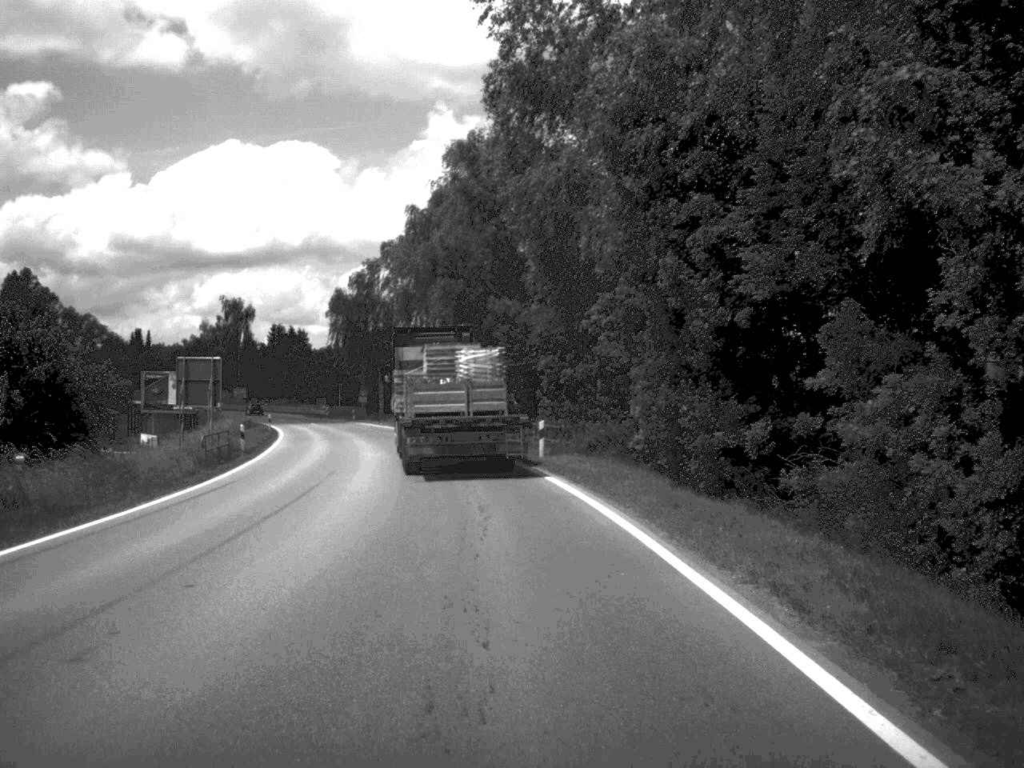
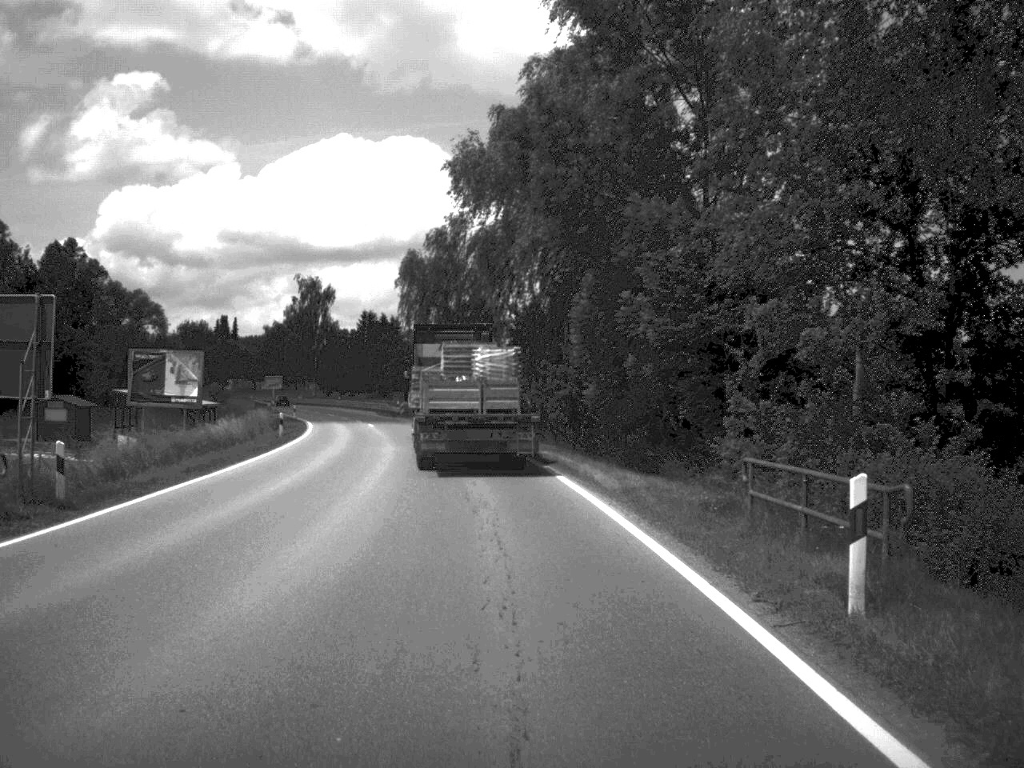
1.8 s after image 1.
(-1.1, +24.2) m; -5°
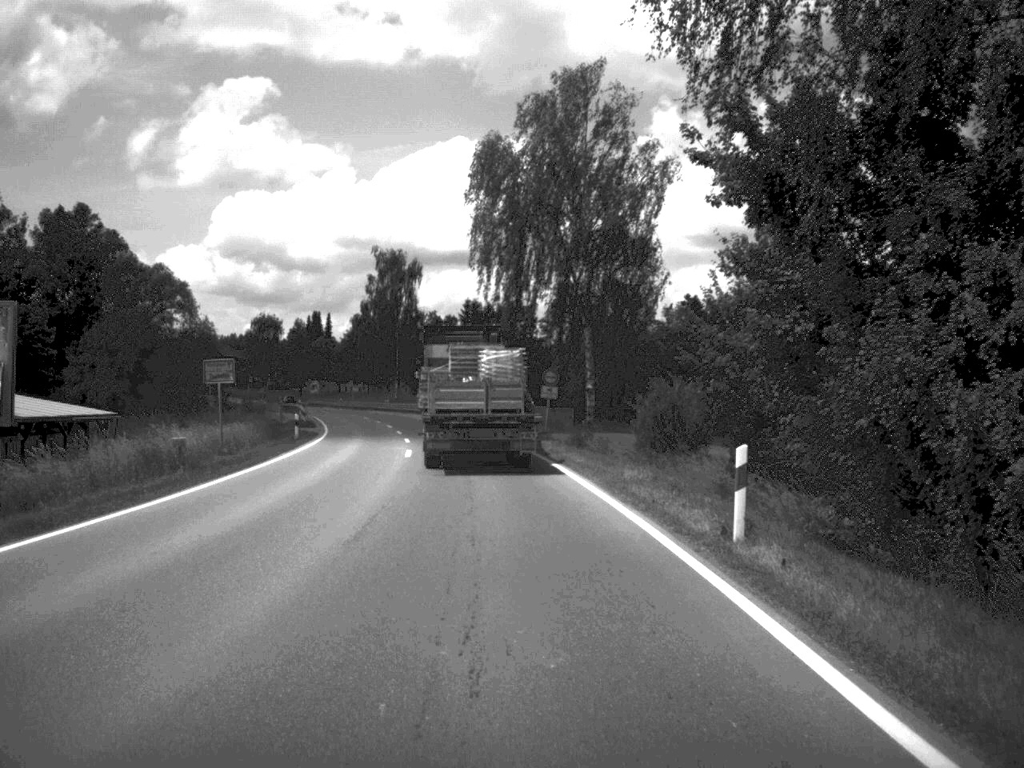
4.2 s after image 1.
(-1.8, +35.5) m; -6°
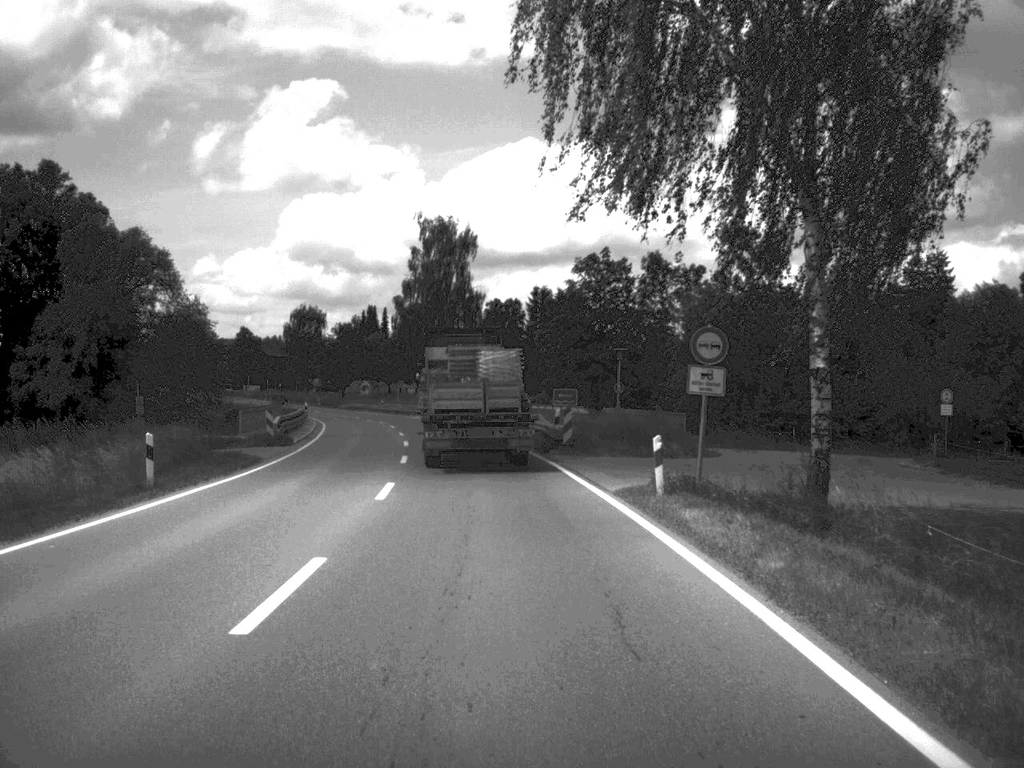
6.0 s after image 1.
(-0.8, +26.8) m; -3°
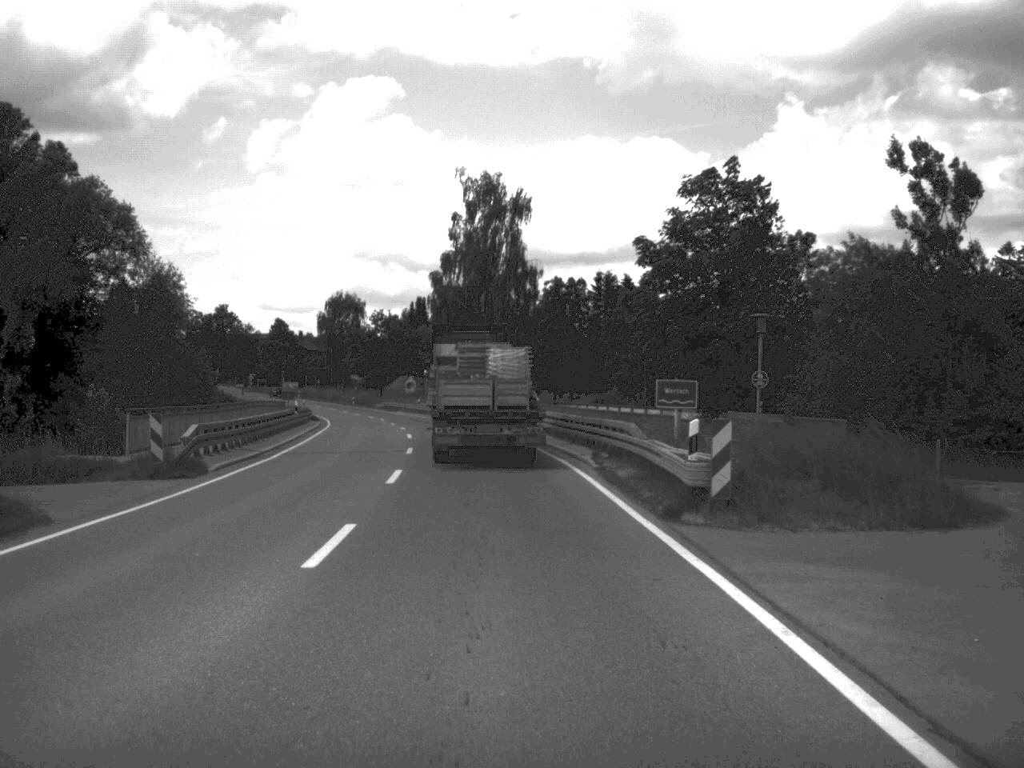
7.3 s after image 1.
(-0.5, +20.3) m; -3°
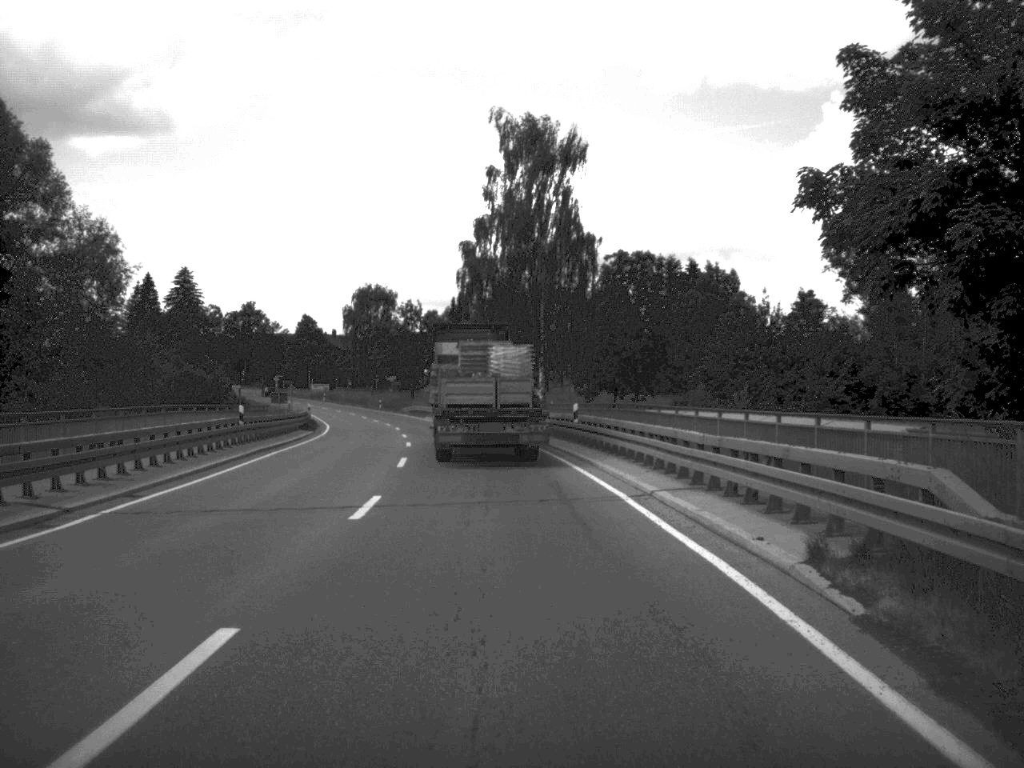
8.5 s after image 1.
(-0.4, +19.1) m; -2°
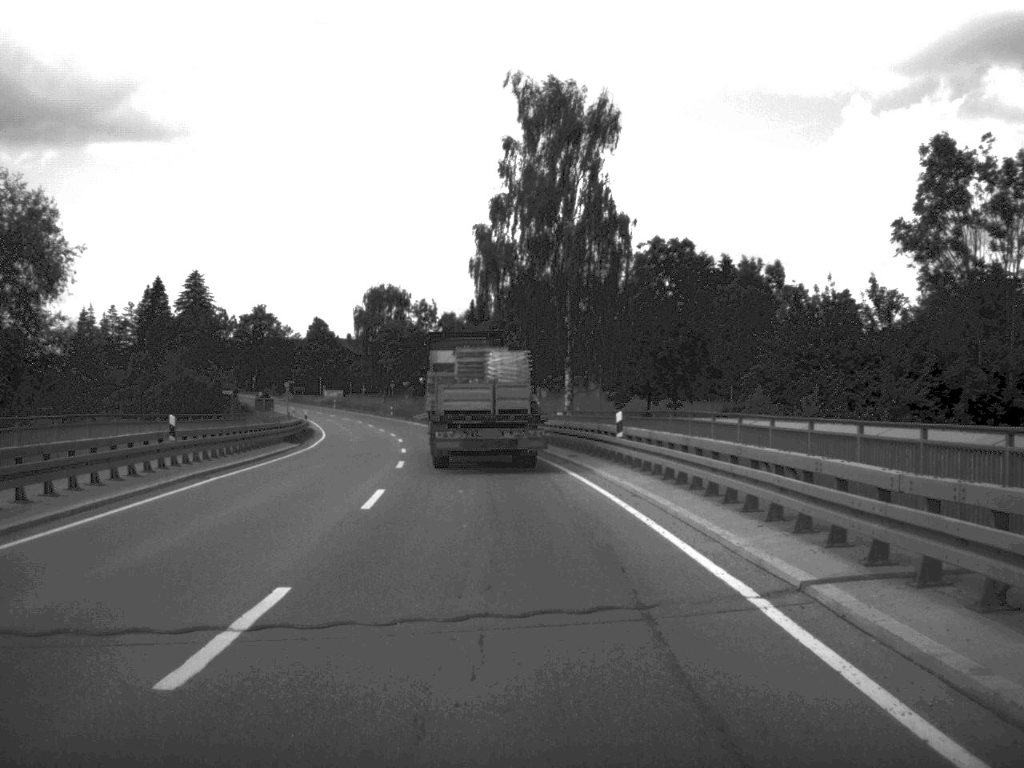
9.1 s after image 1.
(-0.1, +9.5) m; -1°
